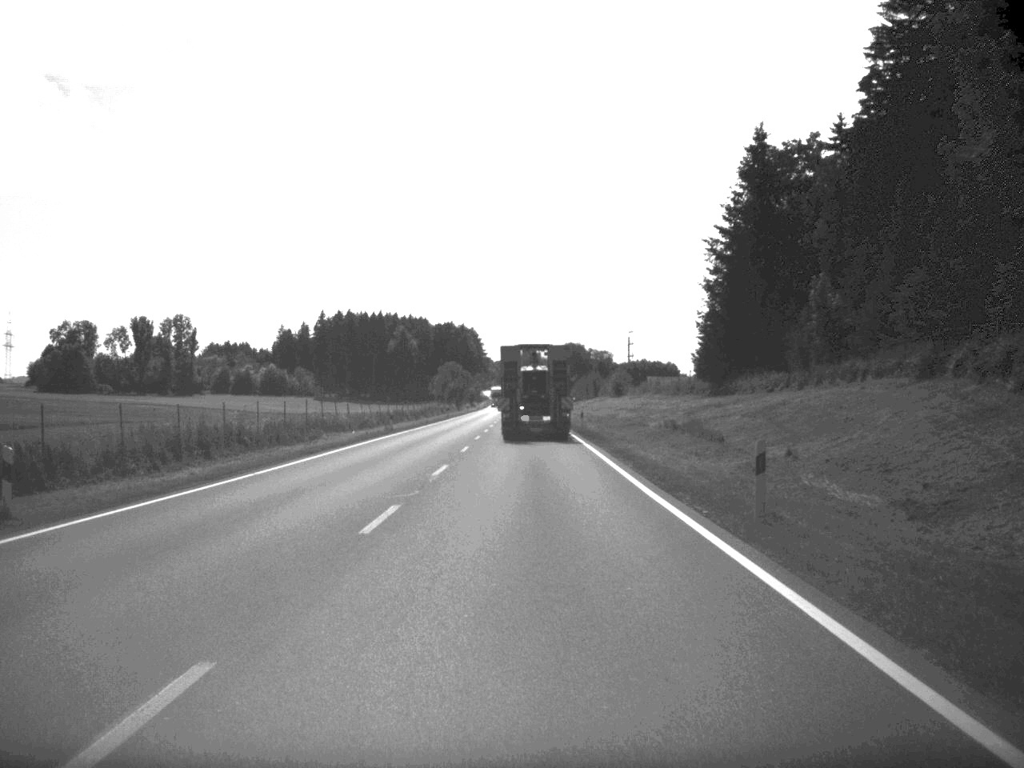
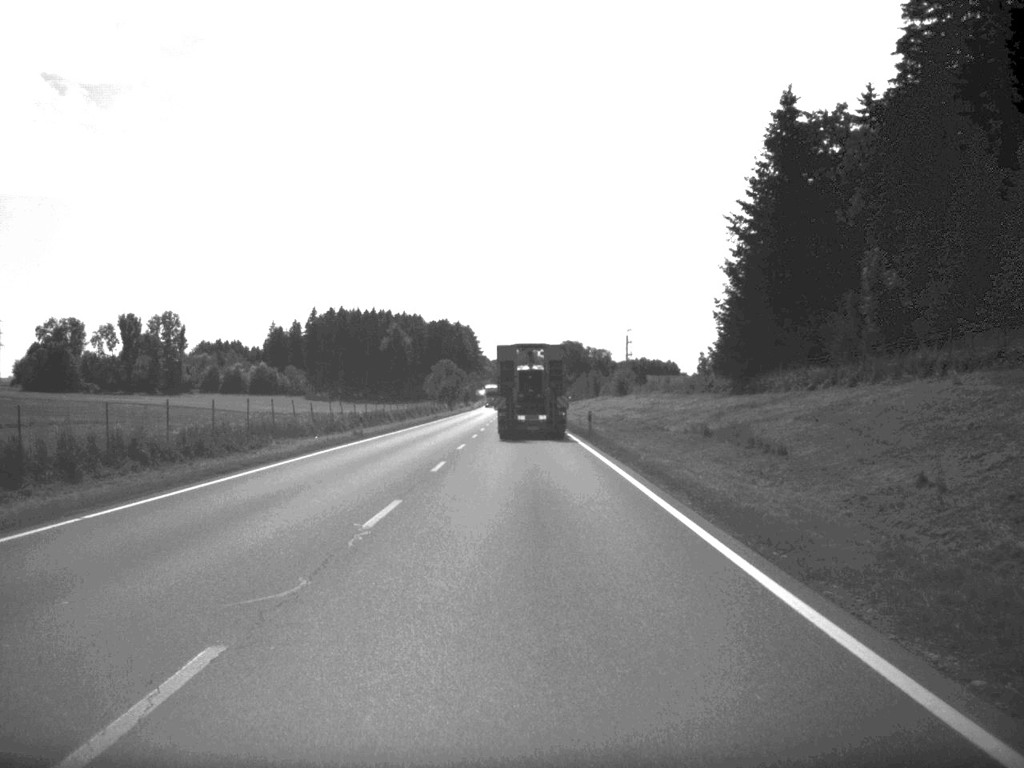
(0.0, +11.0) m; 0°
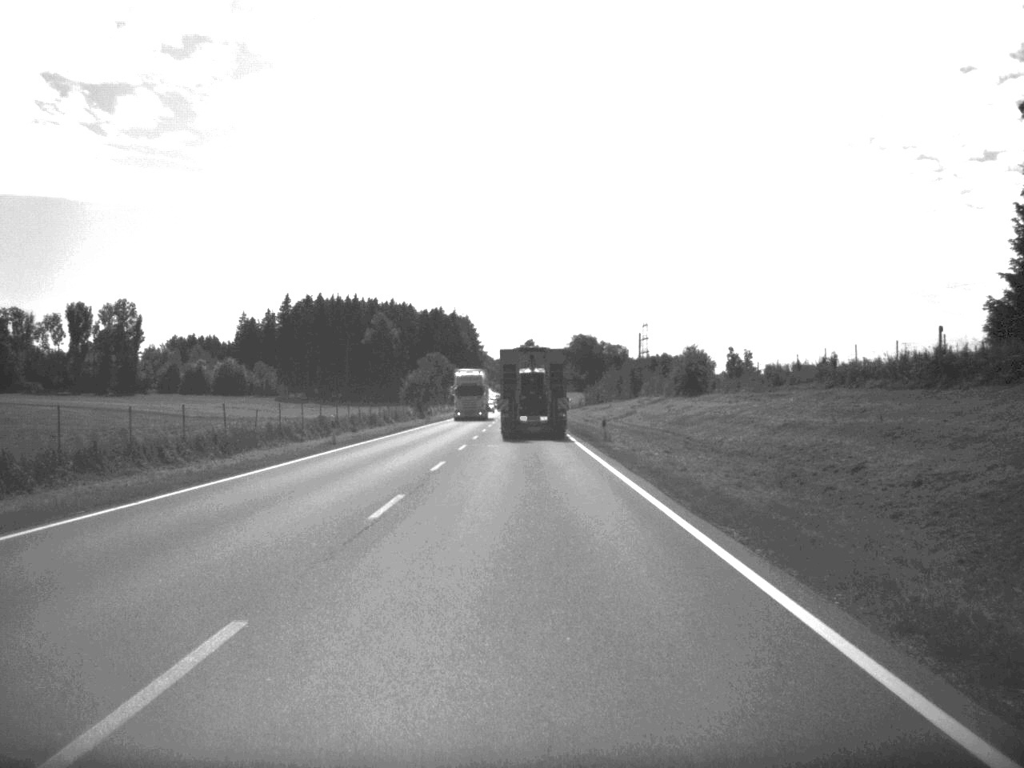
(-0.3, +58.1) m; -1°
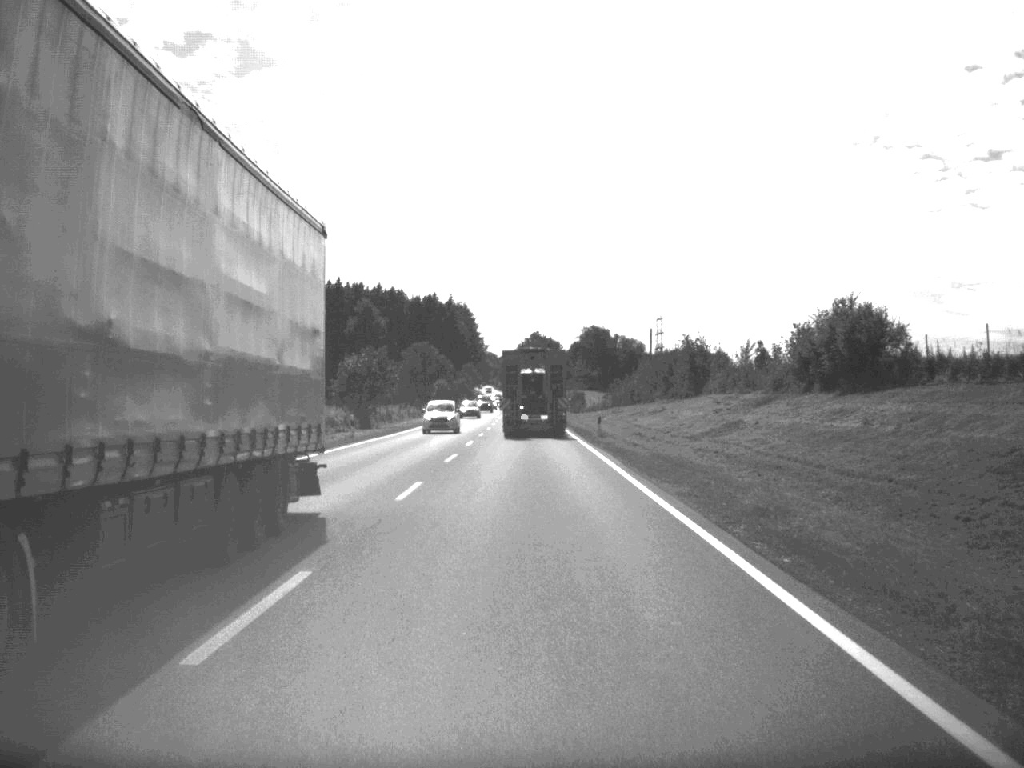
(-0.2, +44.4) m; 0°
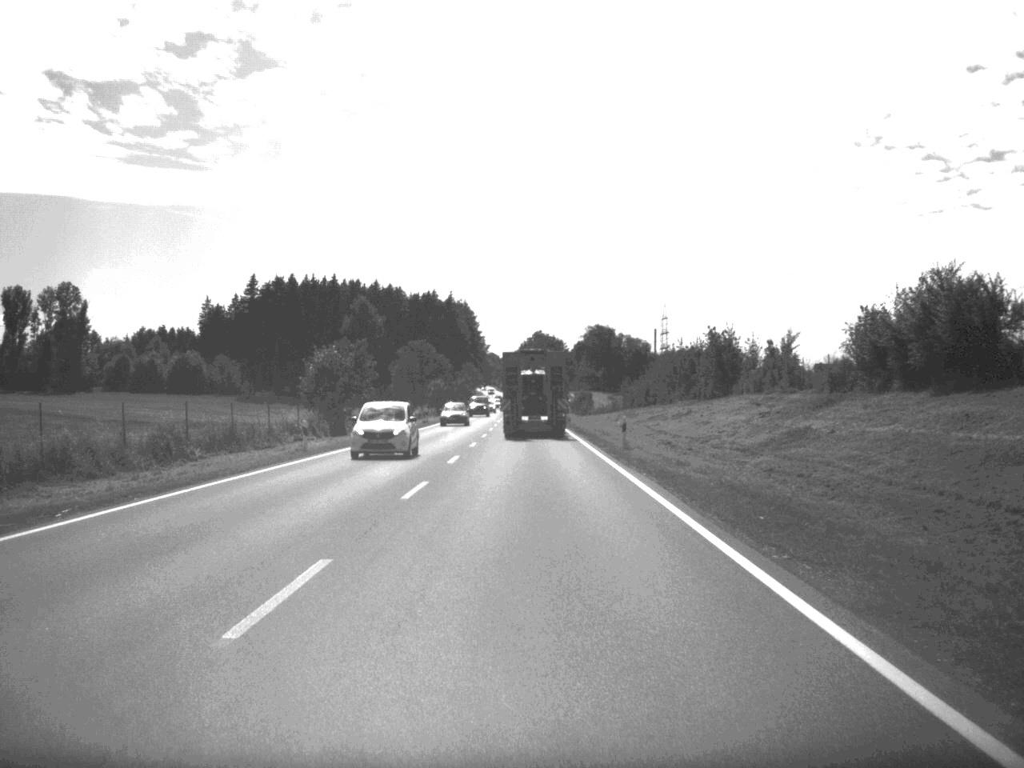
(0.0, +11.5) m; 0°
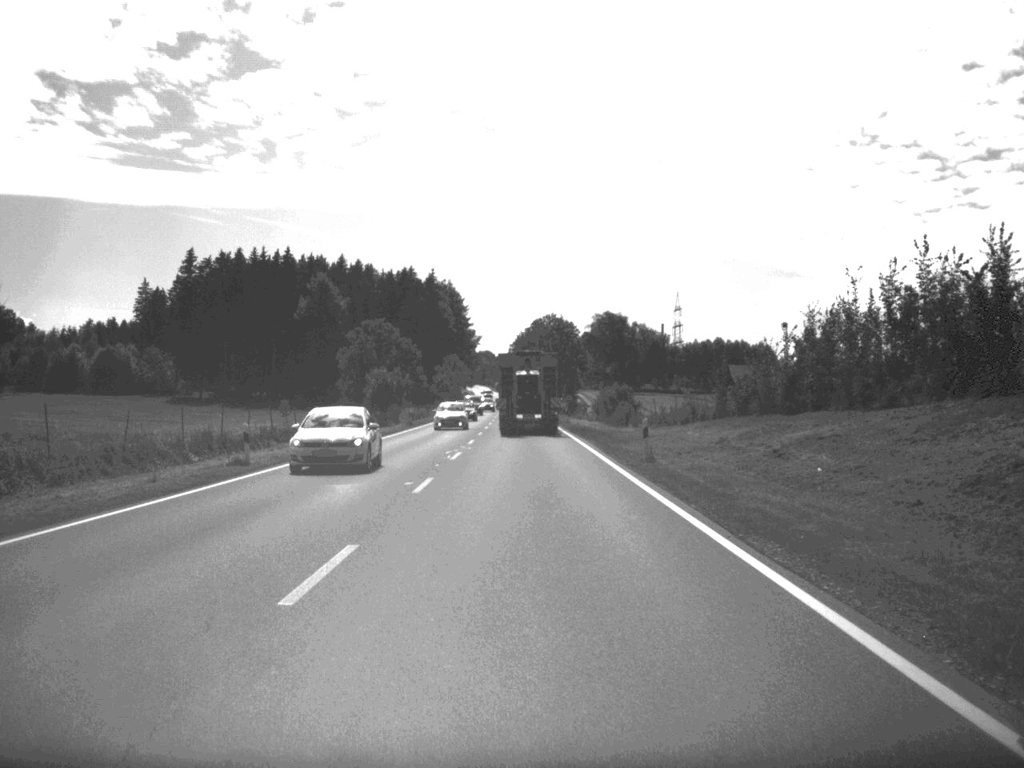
(-0.1, +57.2) m; 0°
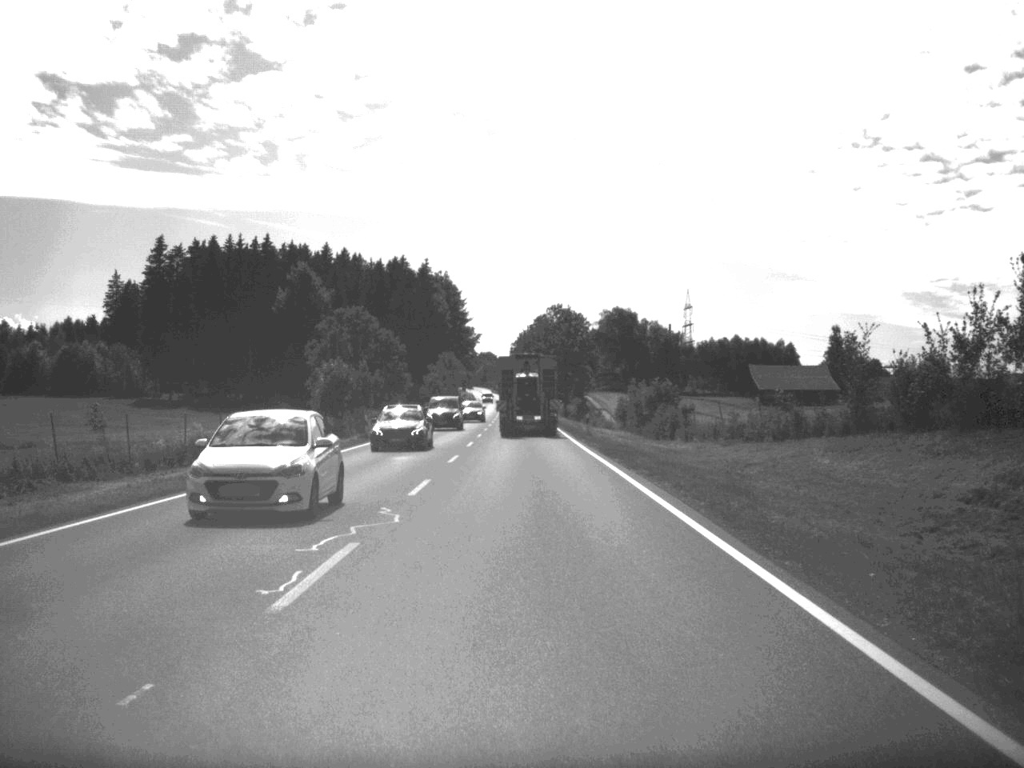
(0.0, +23.9) m; 0°
